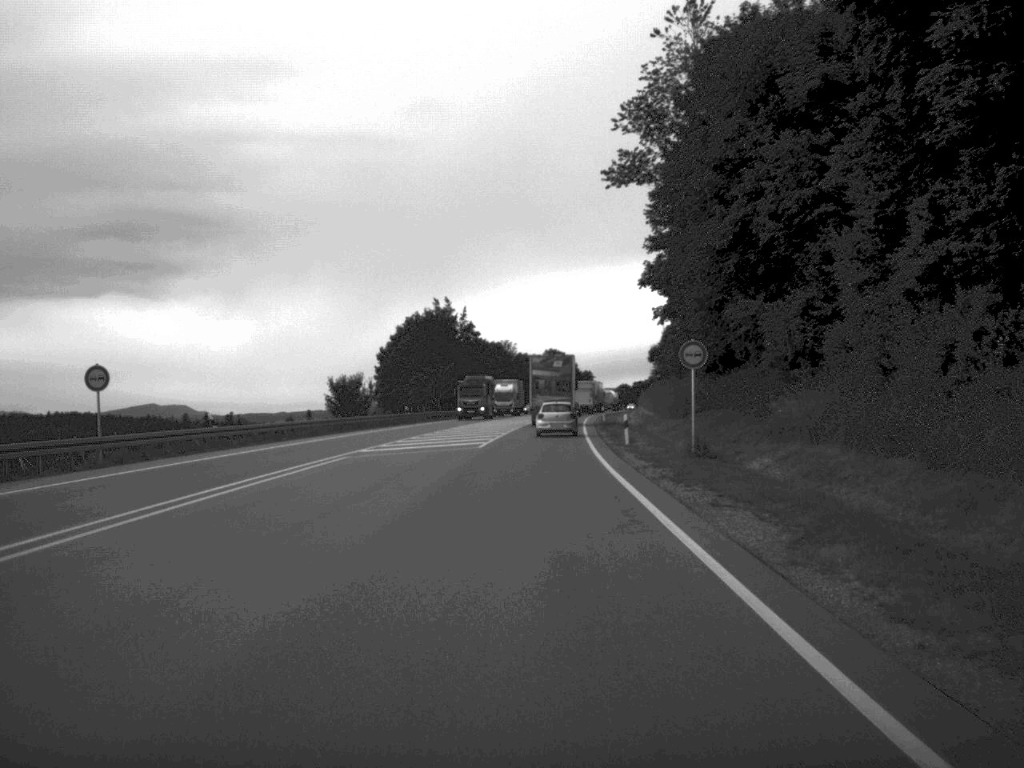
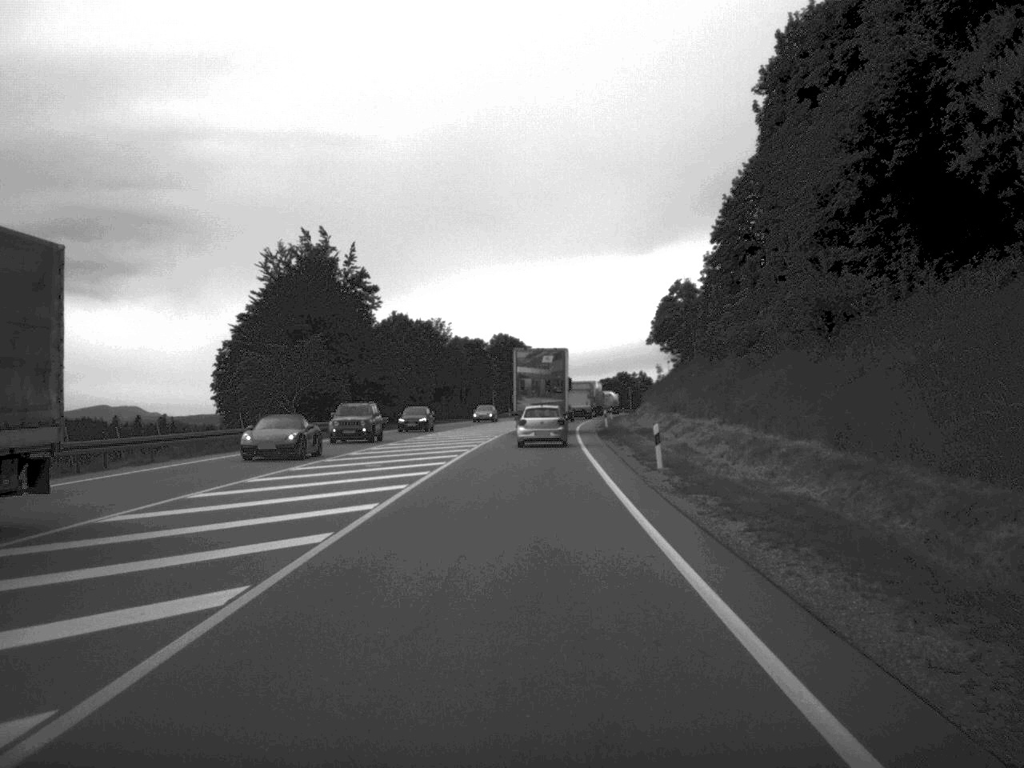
(+1.3, +62.2) m; +2°
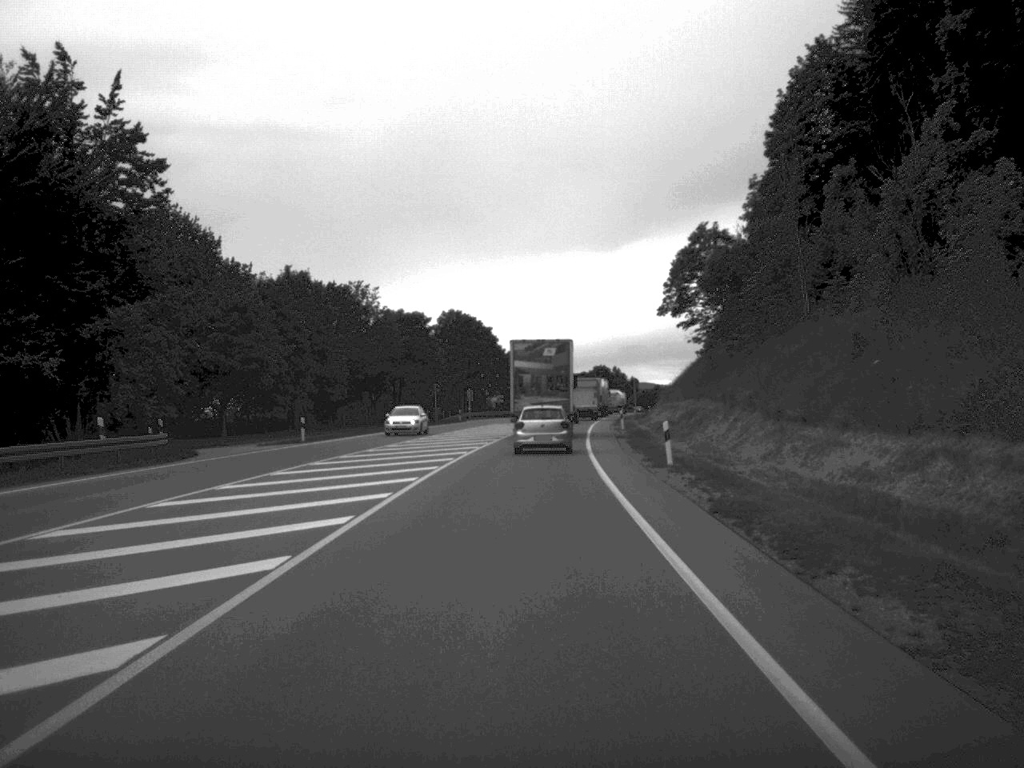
(+0.5, +47.1) m; +1°
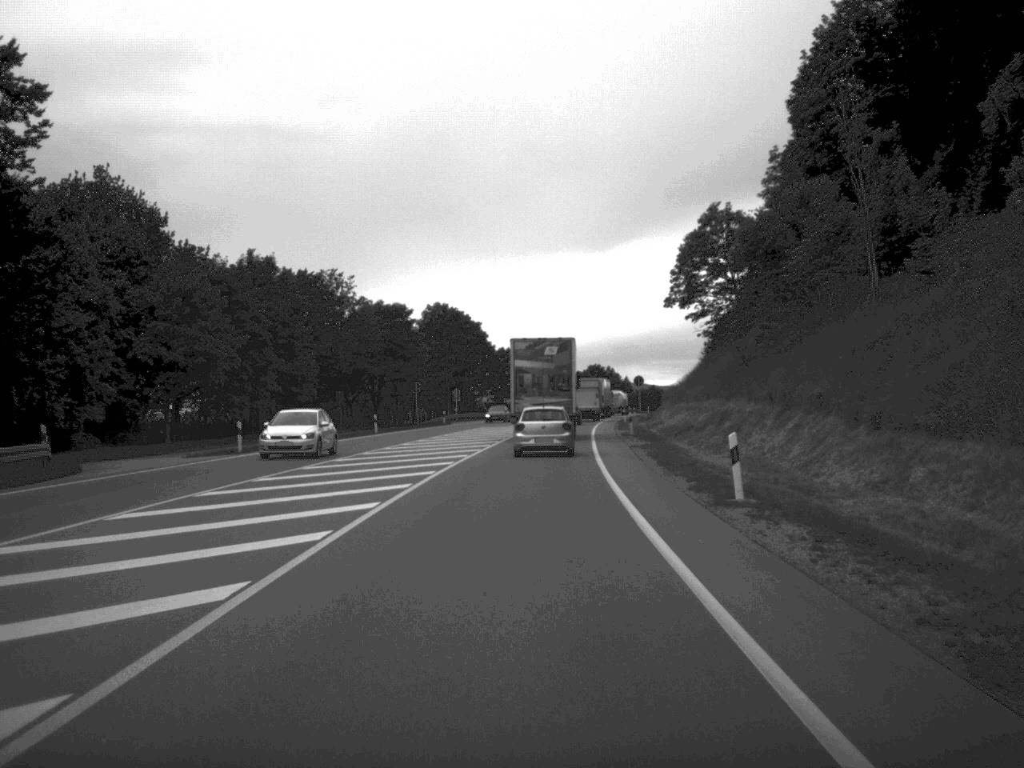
(0.0, +10.8) m; 0°
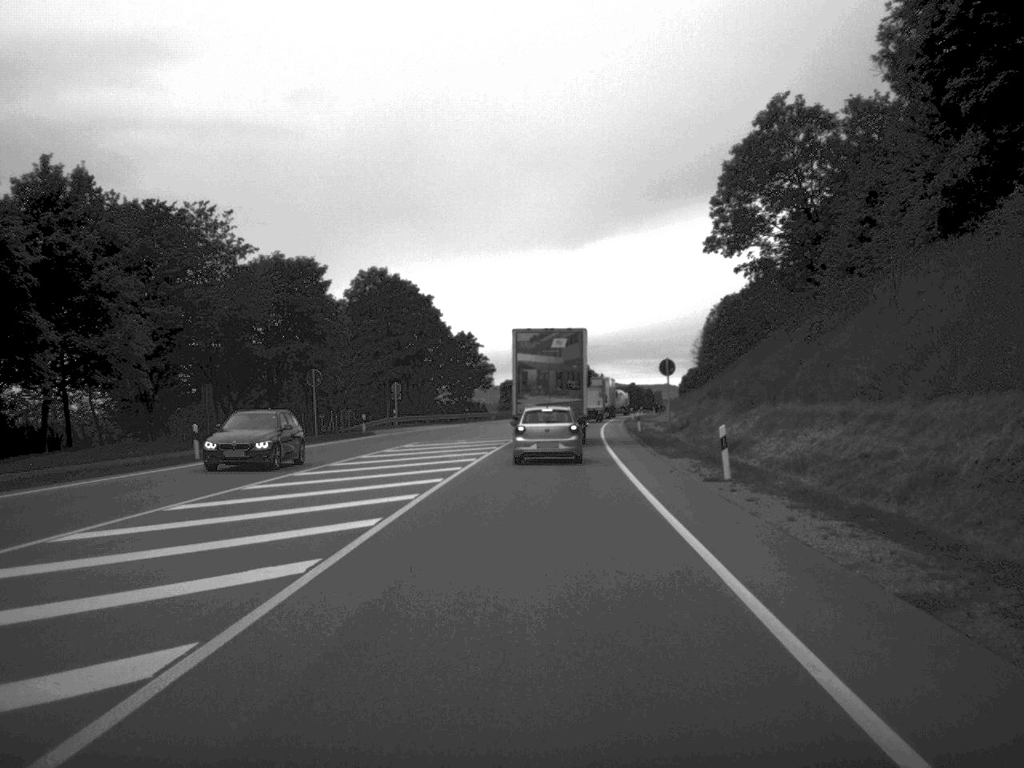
(+0.3, +34.1) m; +1°
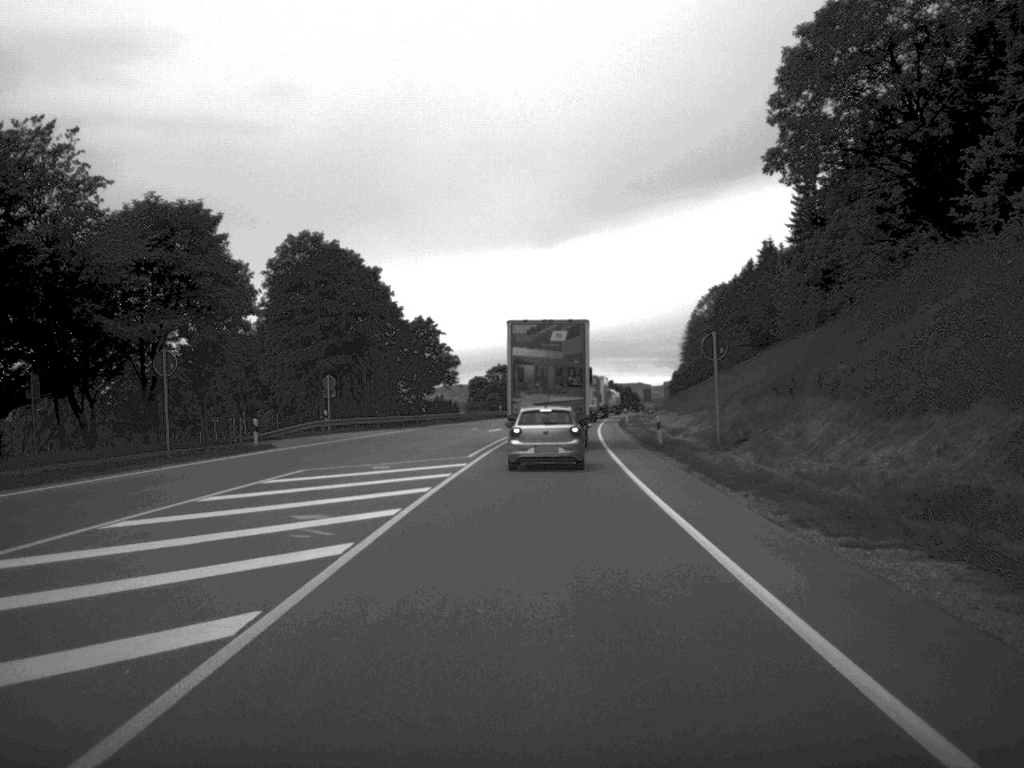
(+0.2, +21.0) m; +1°
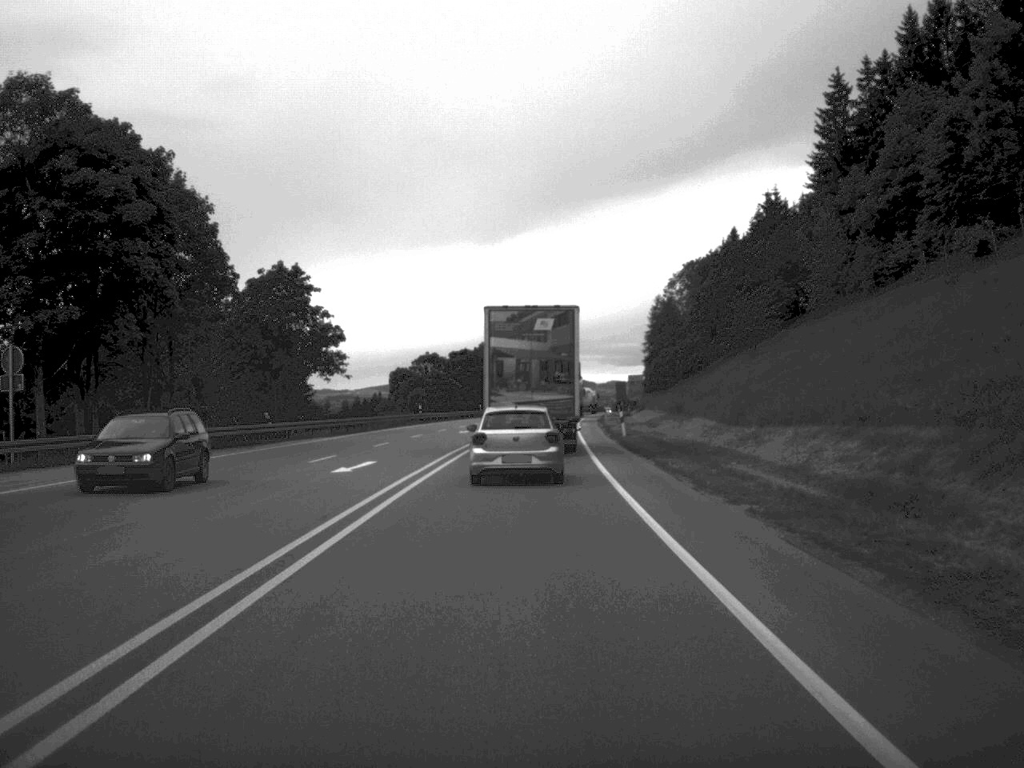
(+0.9, +40.4) m; +2°
